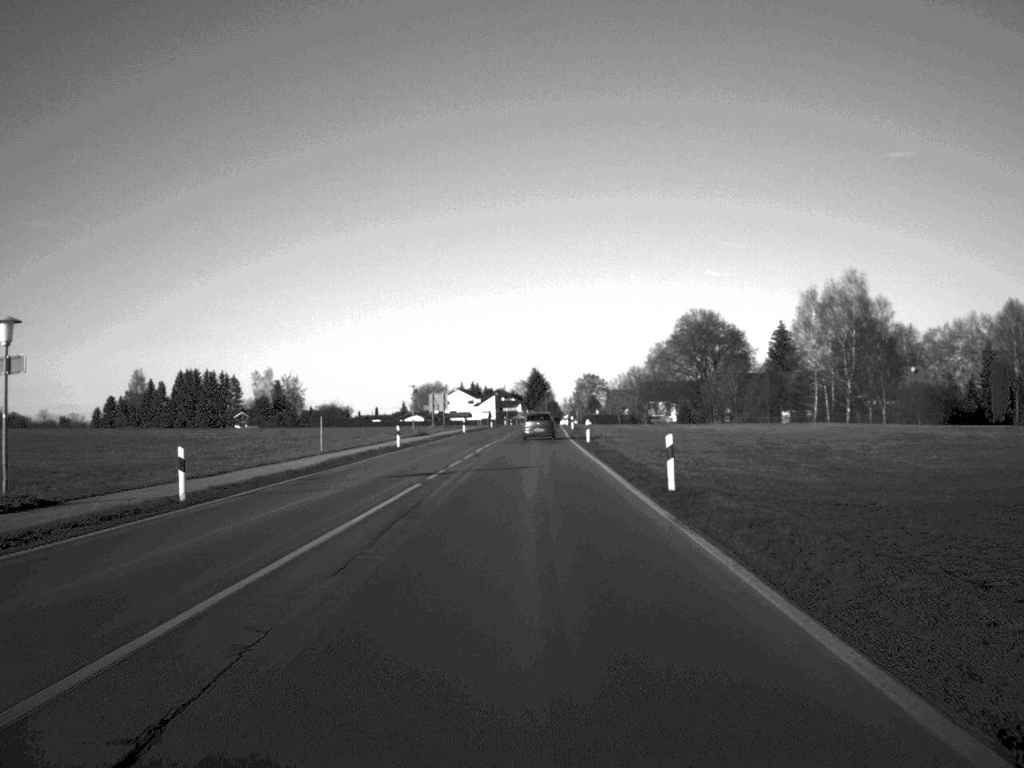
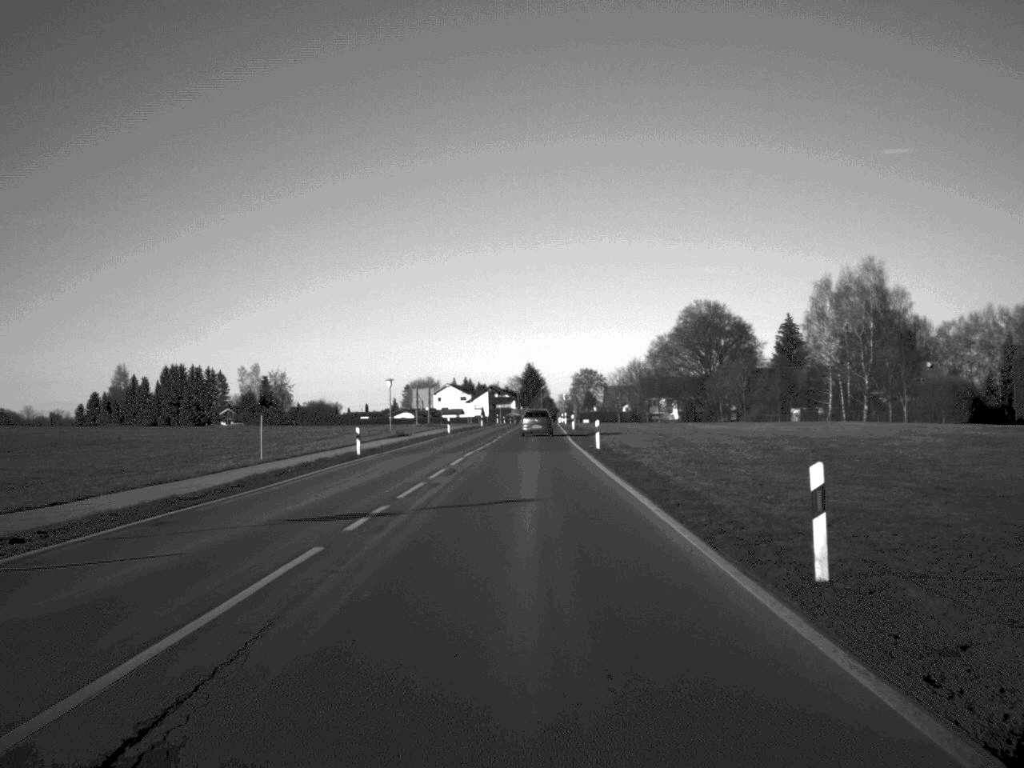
(0.0, +12.4) m; 0°
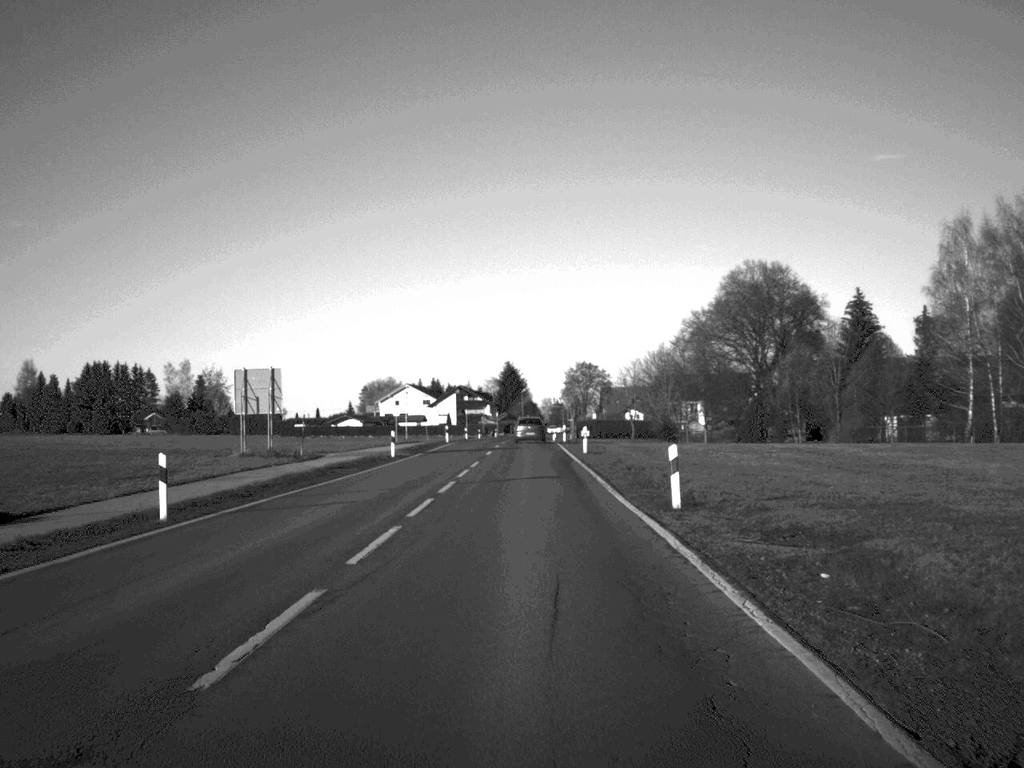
(+0.3, +63.5) m; +1°
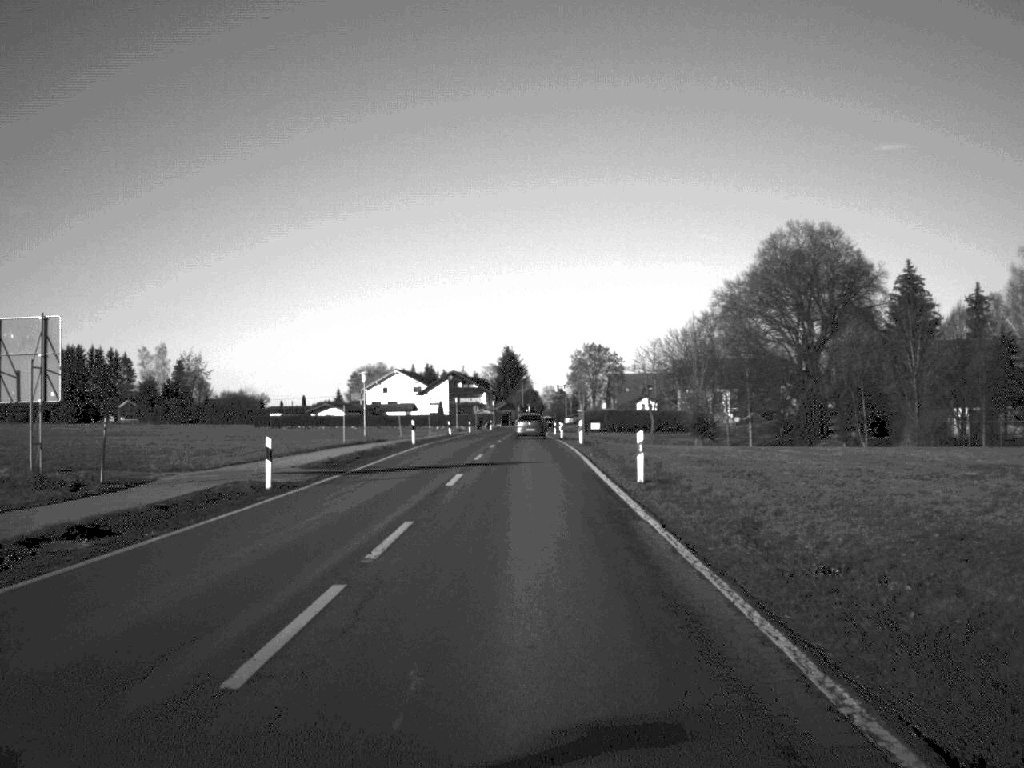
(0.0, +23.8) m; 0°
